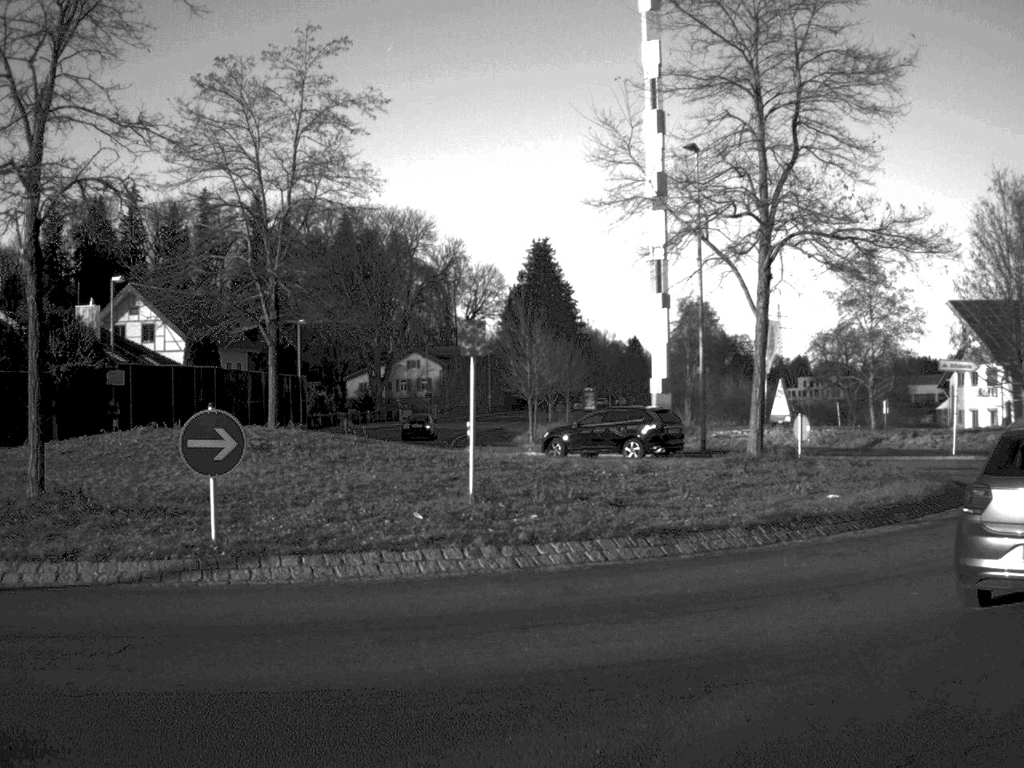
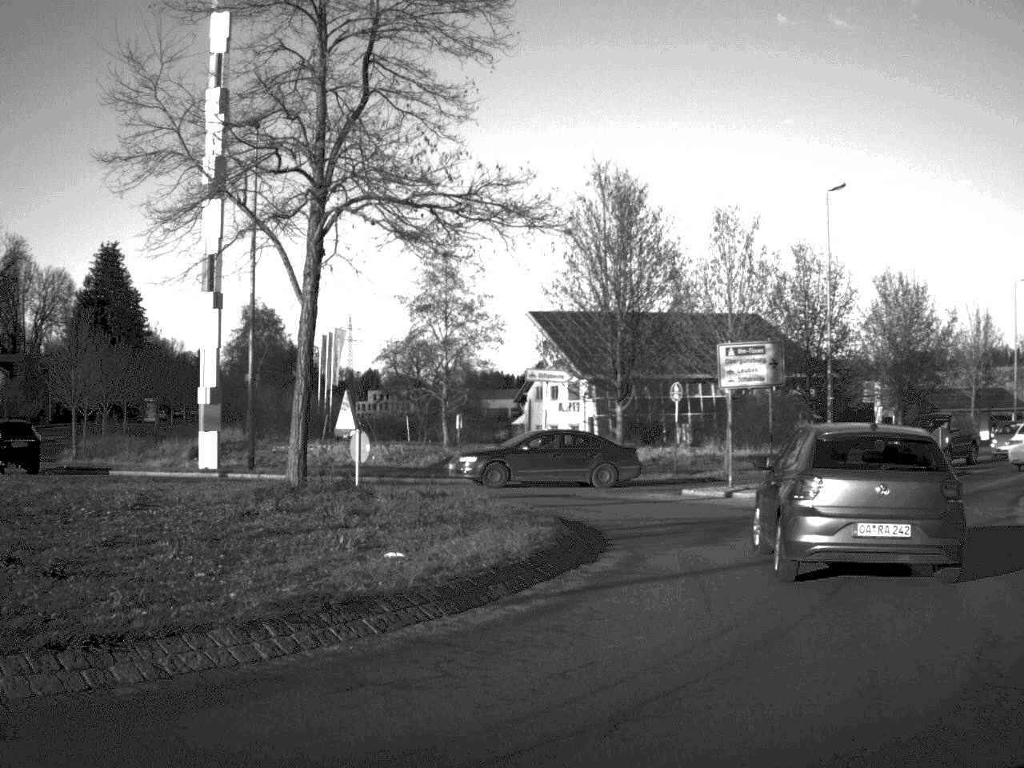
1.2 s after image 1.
(+0.8, +5.4) m; +20°
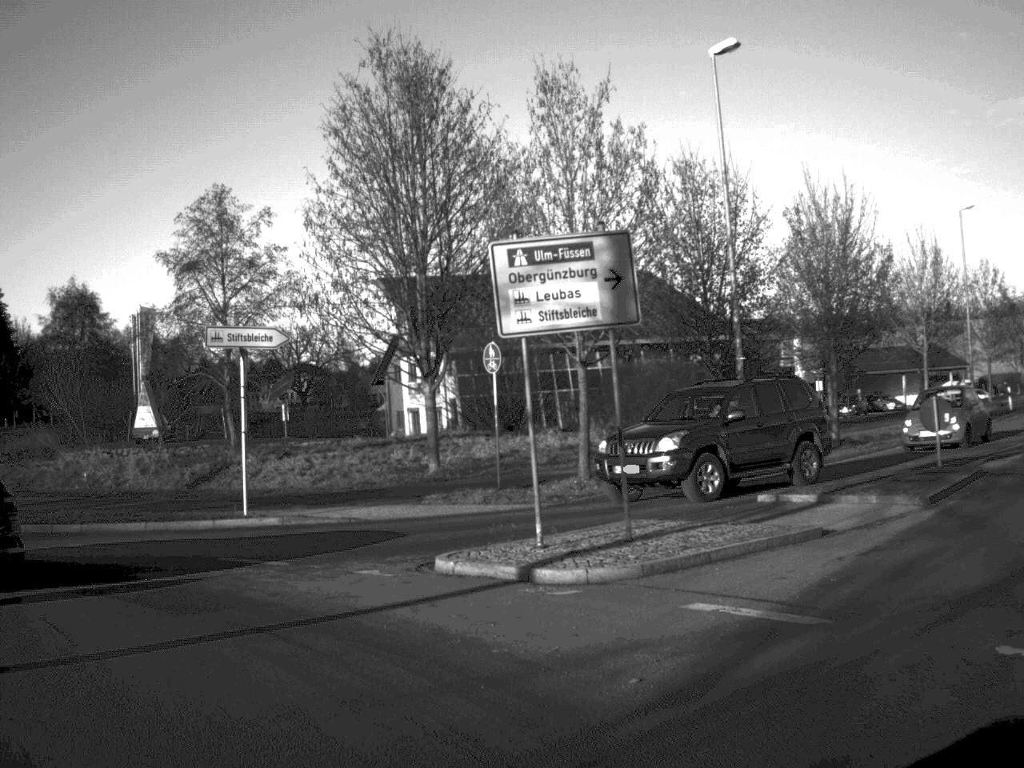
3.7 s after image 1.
(+3.1, +15.0) m; +2°
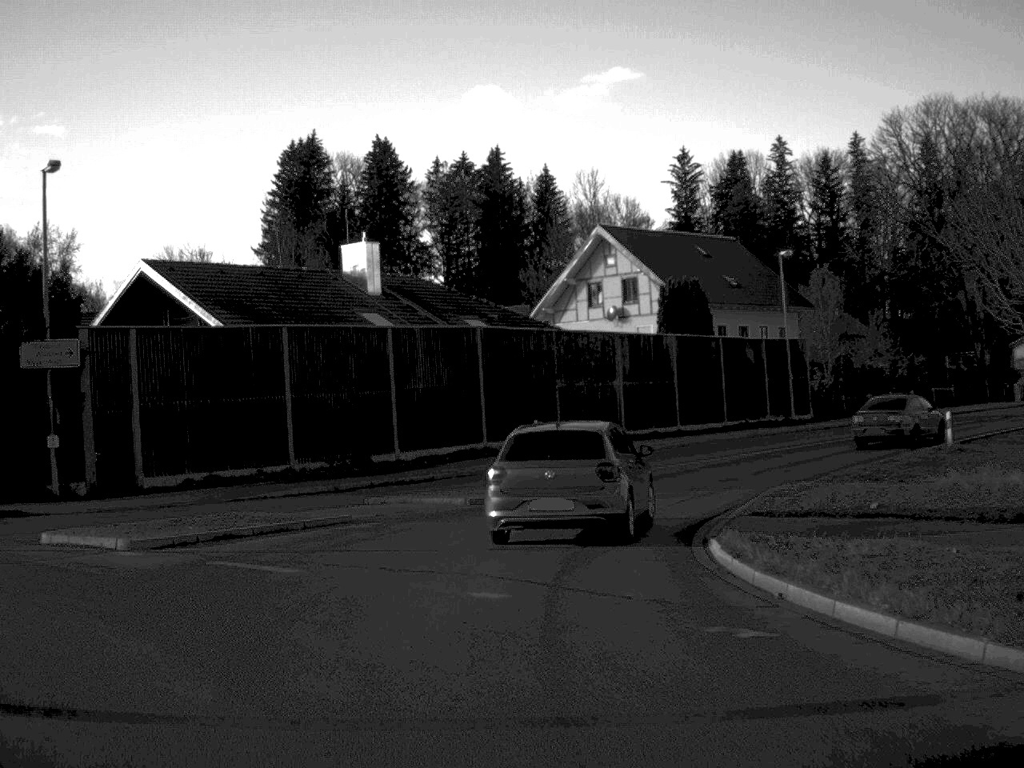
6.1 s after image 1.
(-8.5, +14.6) m; -57°
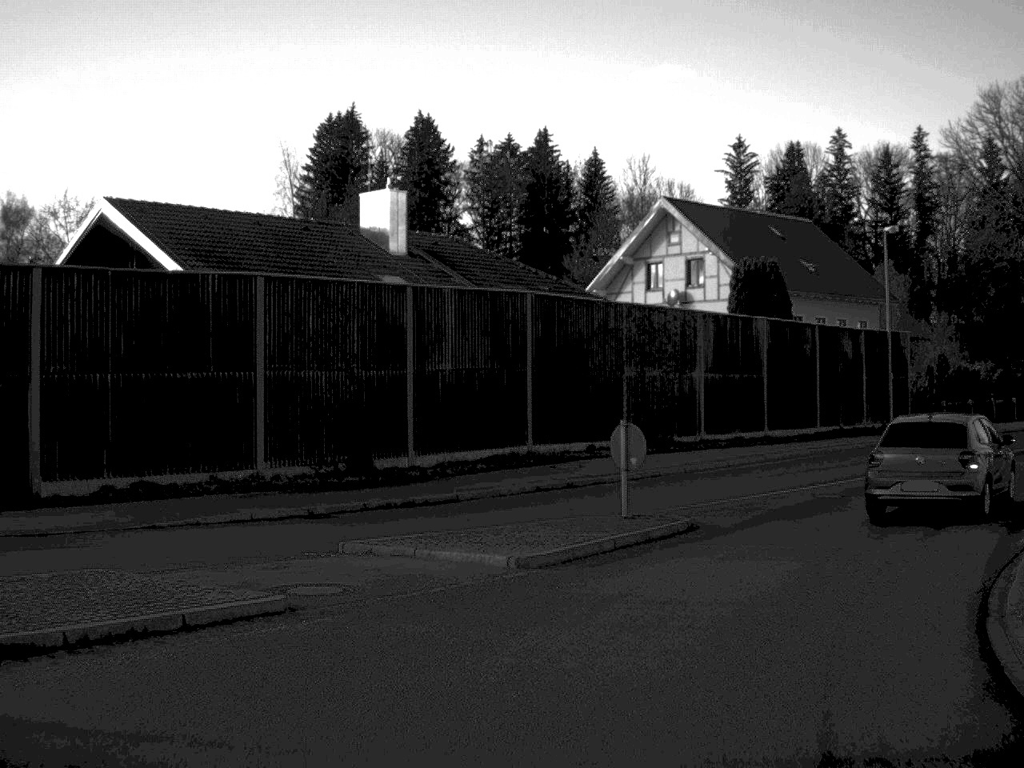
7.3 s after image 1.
(-0.4, +9.2) m; 0°
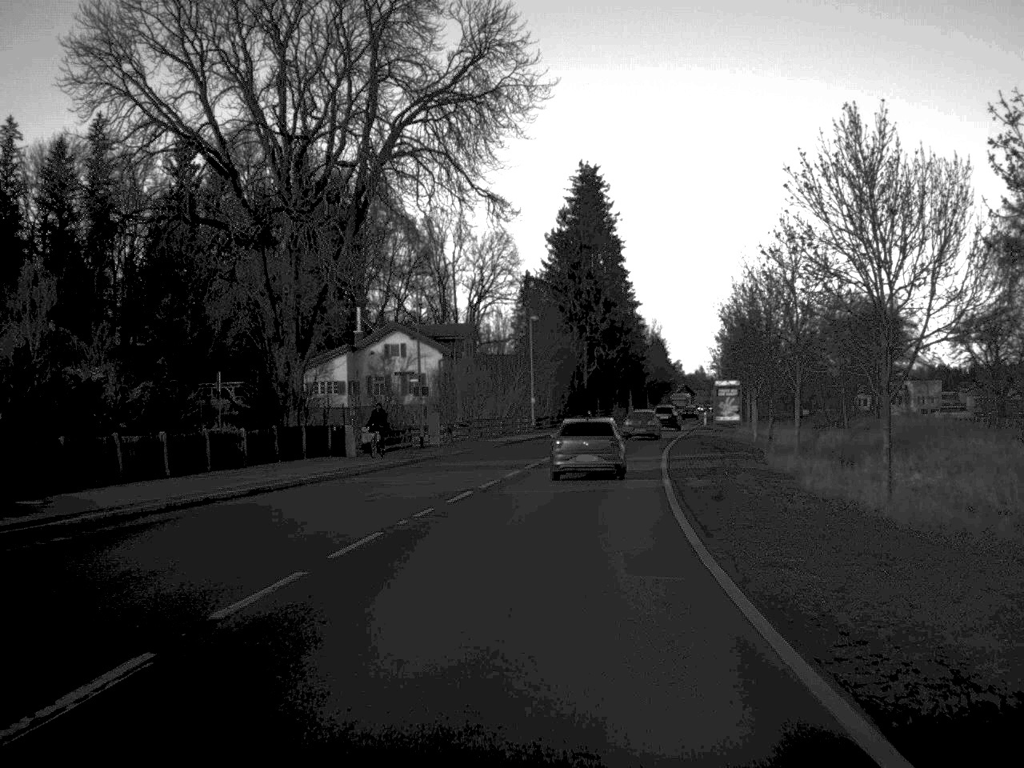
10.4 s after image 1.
(+10.9, +26.9) m; +36°
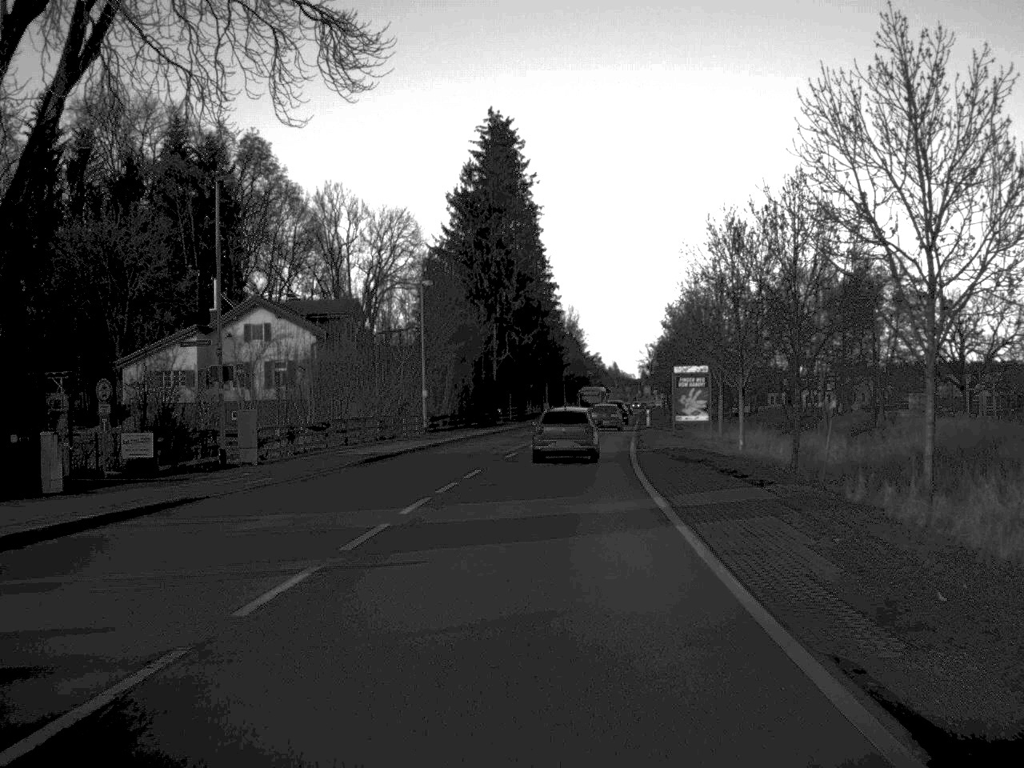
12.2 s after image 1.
(+0.8, +21.8) m; +4°
